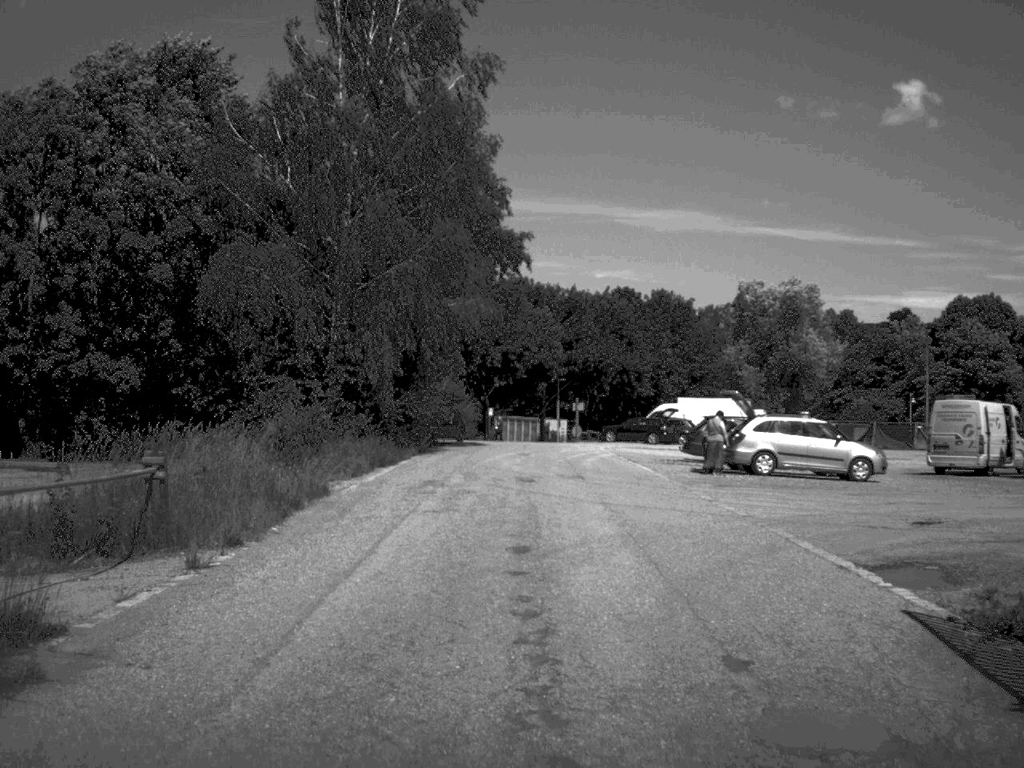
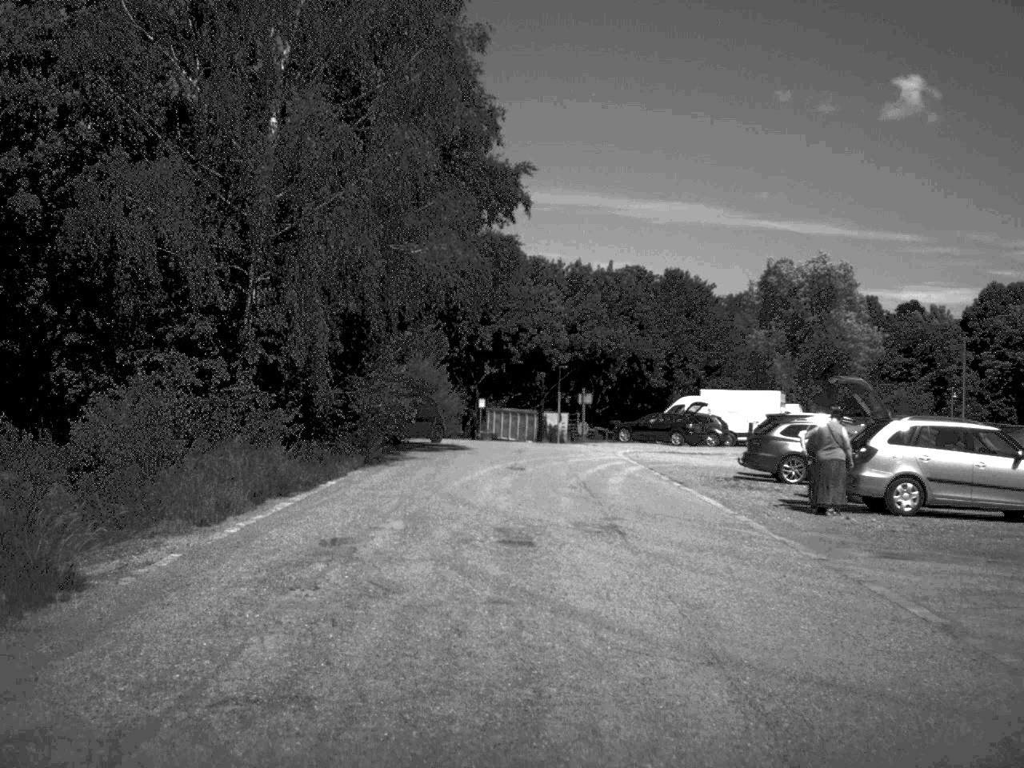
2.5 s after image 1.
(+0.1, +12.1) m; 0°
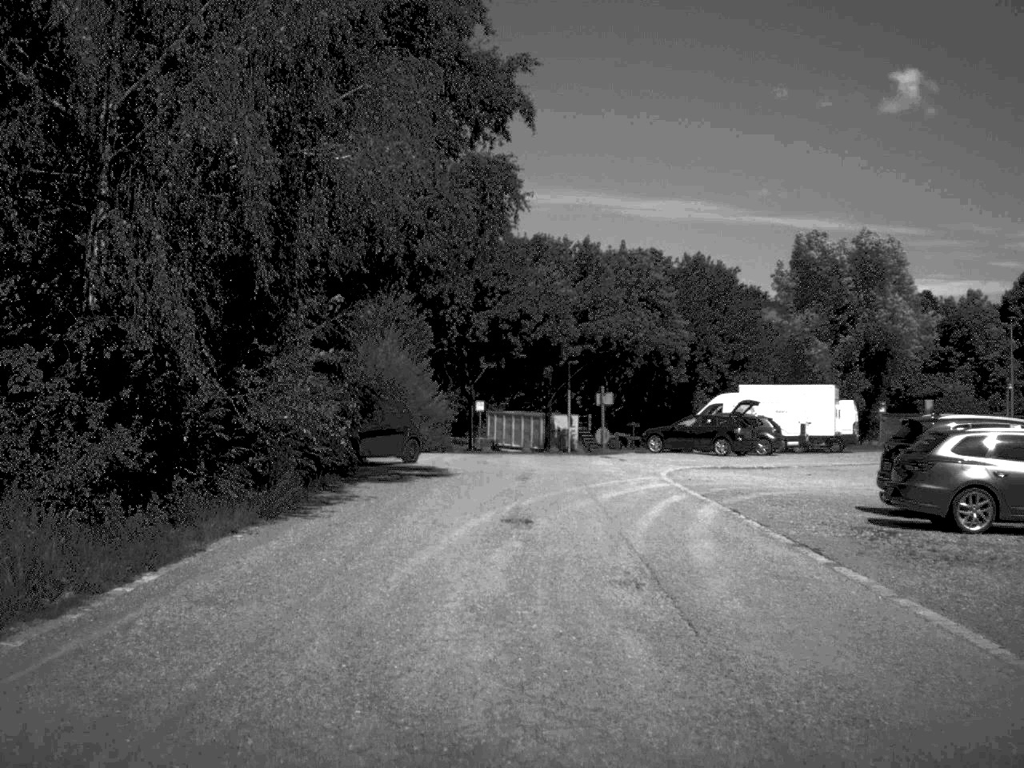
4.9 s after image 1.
(0.0, +11.2) m; 0°
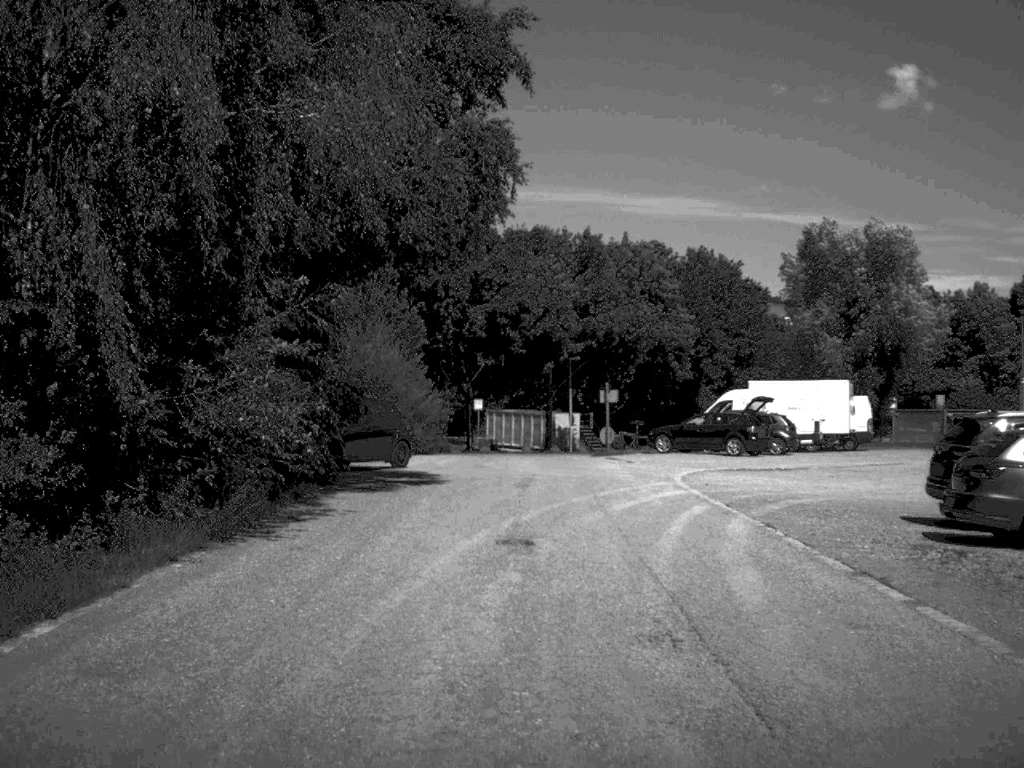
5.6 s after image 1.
(0.0, +2.6) m; 0°
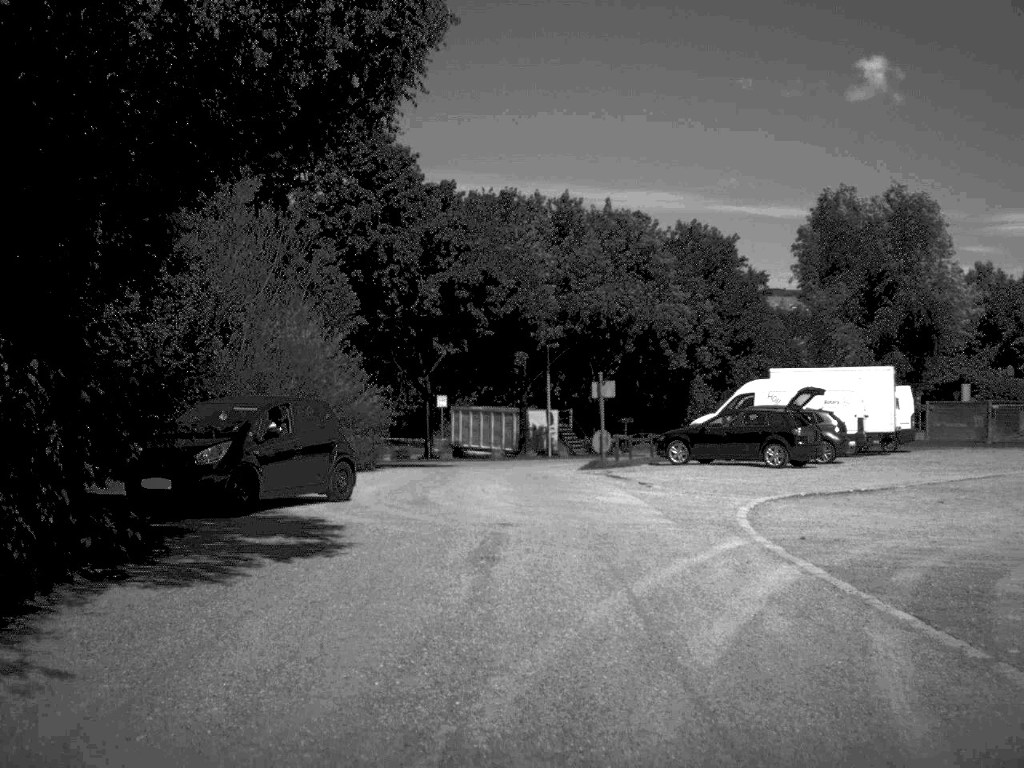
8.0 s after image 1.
(0.0, +10.4) m; +1°
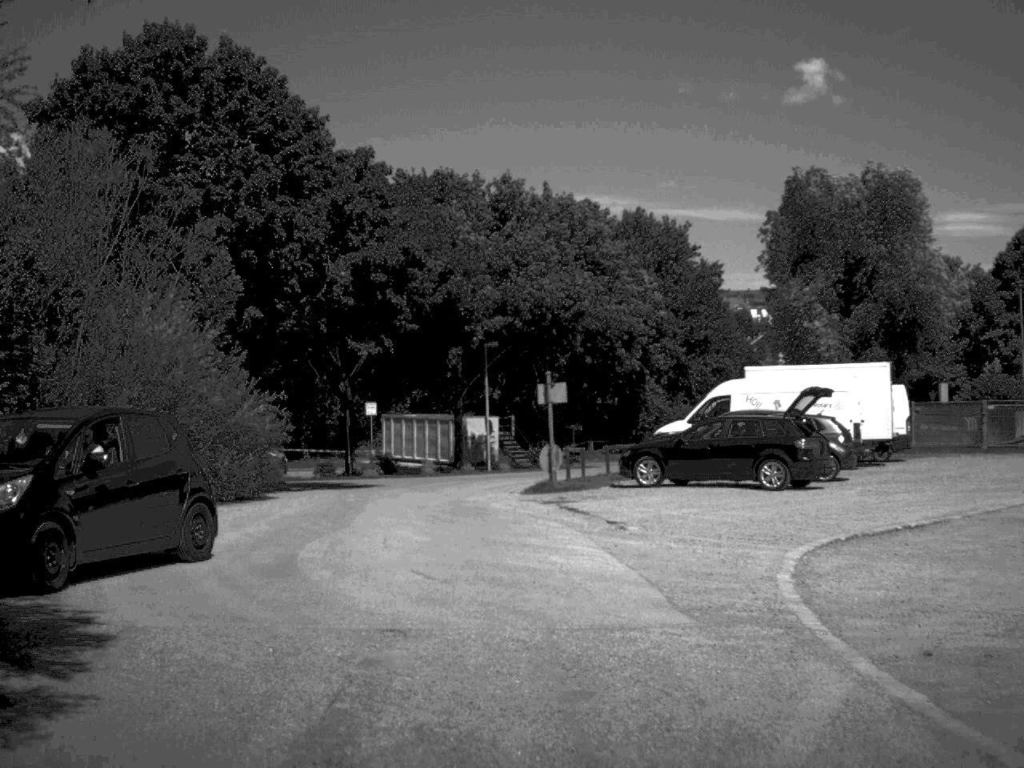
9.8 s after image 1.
(+0.2, +6.5) m; +2°
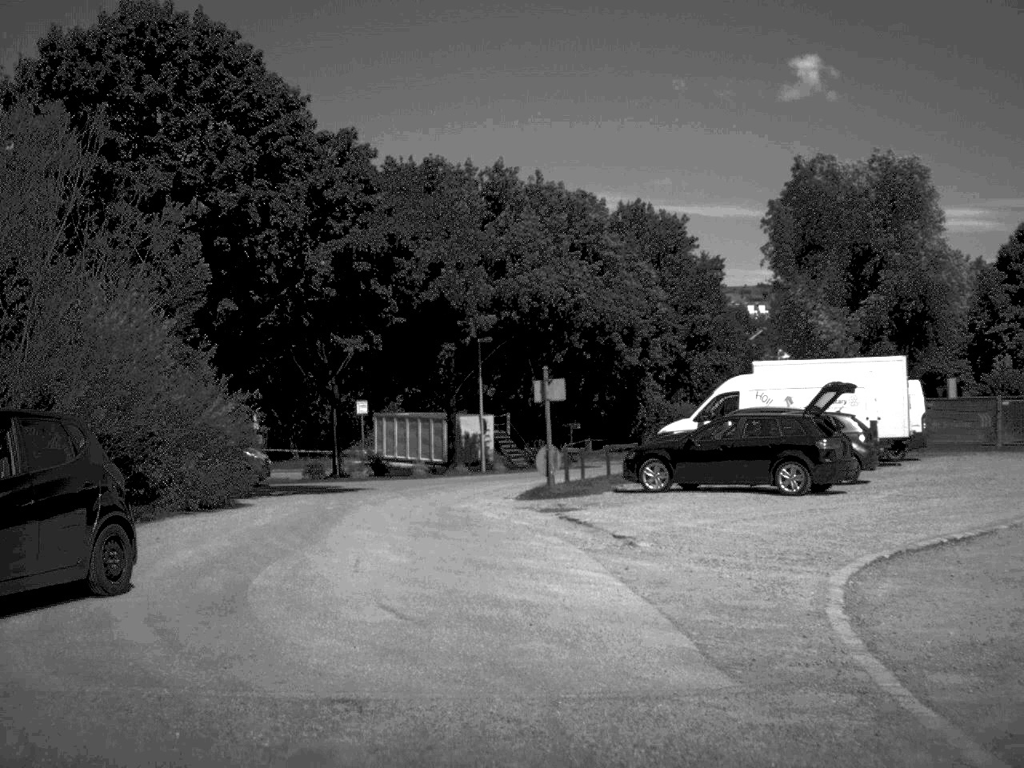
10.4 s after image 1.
(0.0, +2.1) m; 0°
